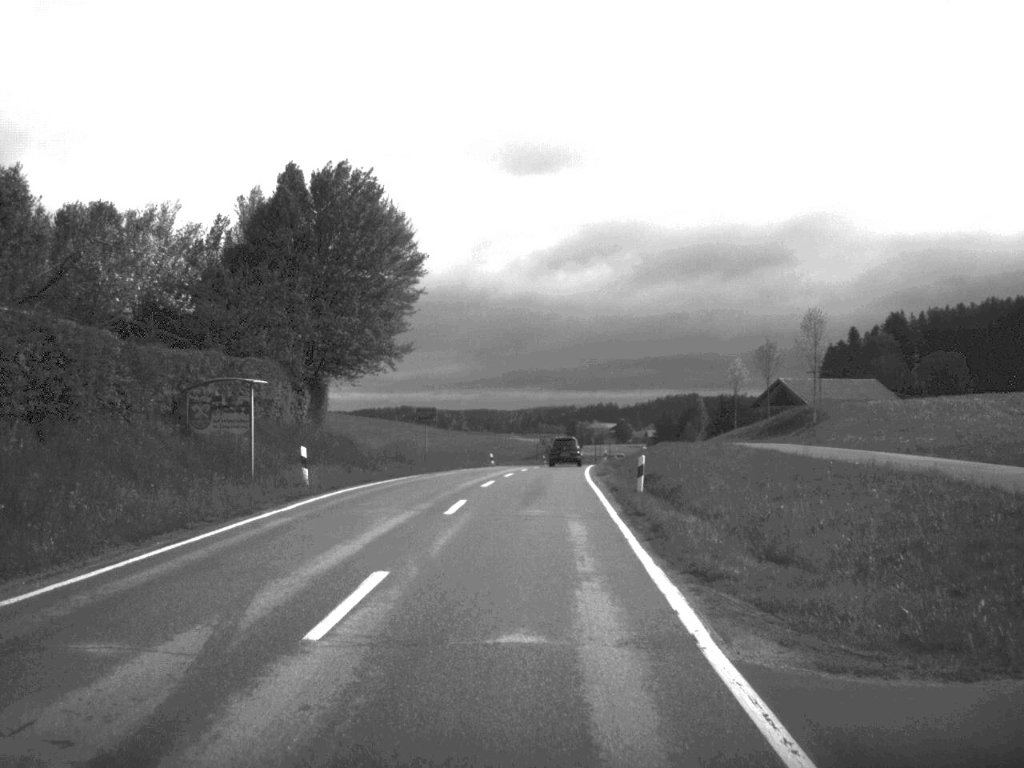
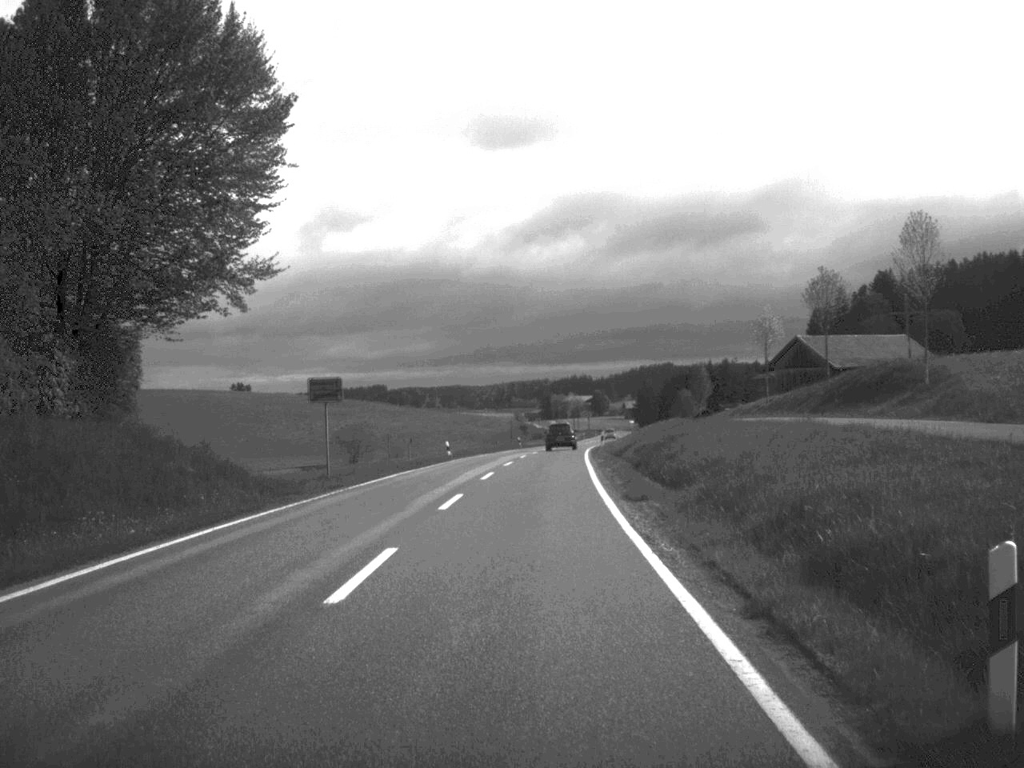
(+0.2, +22.0) m; +1°
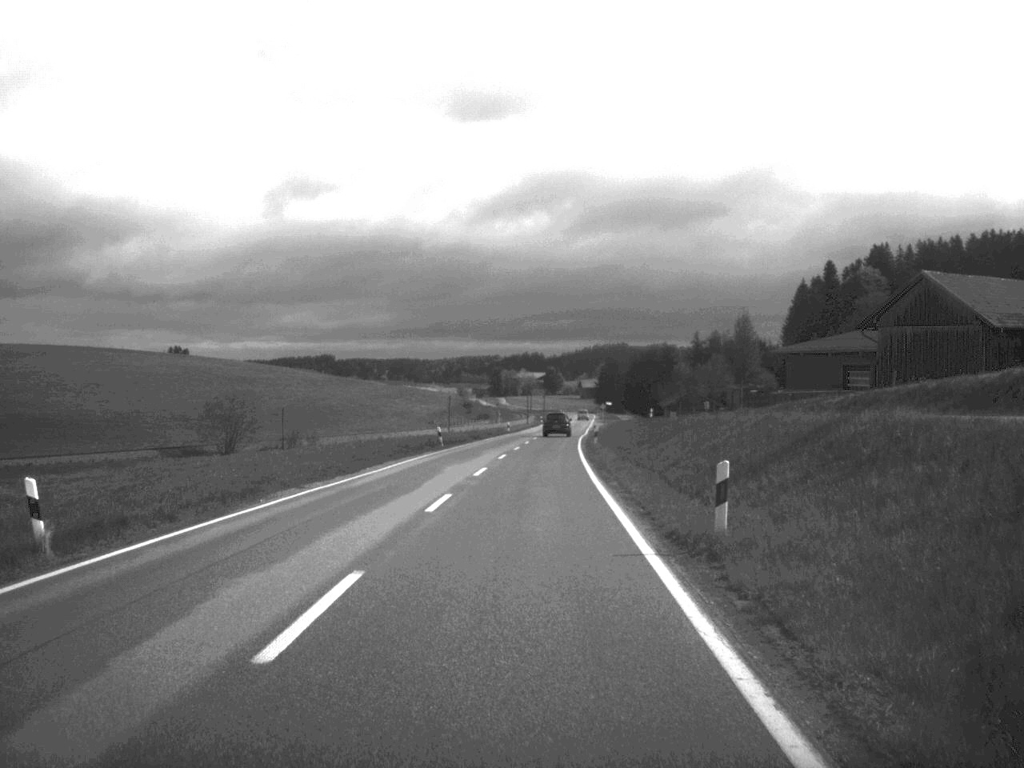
(+0.9, +47.4) m; +2°
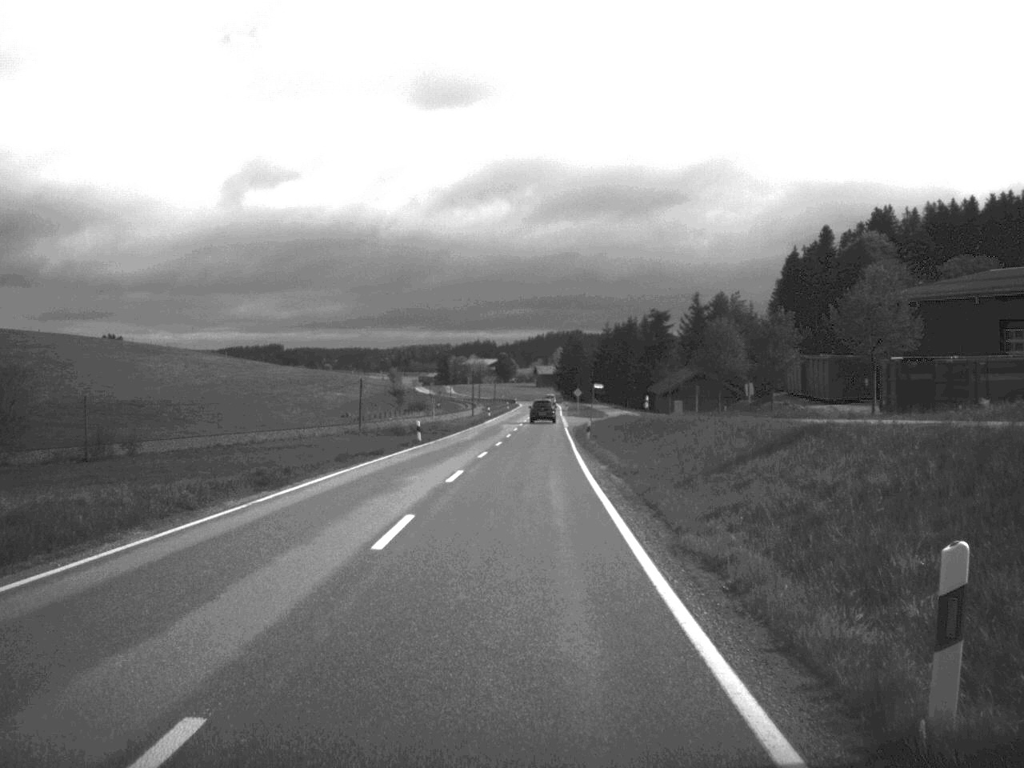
(+1.0, +52.7) m; +2°
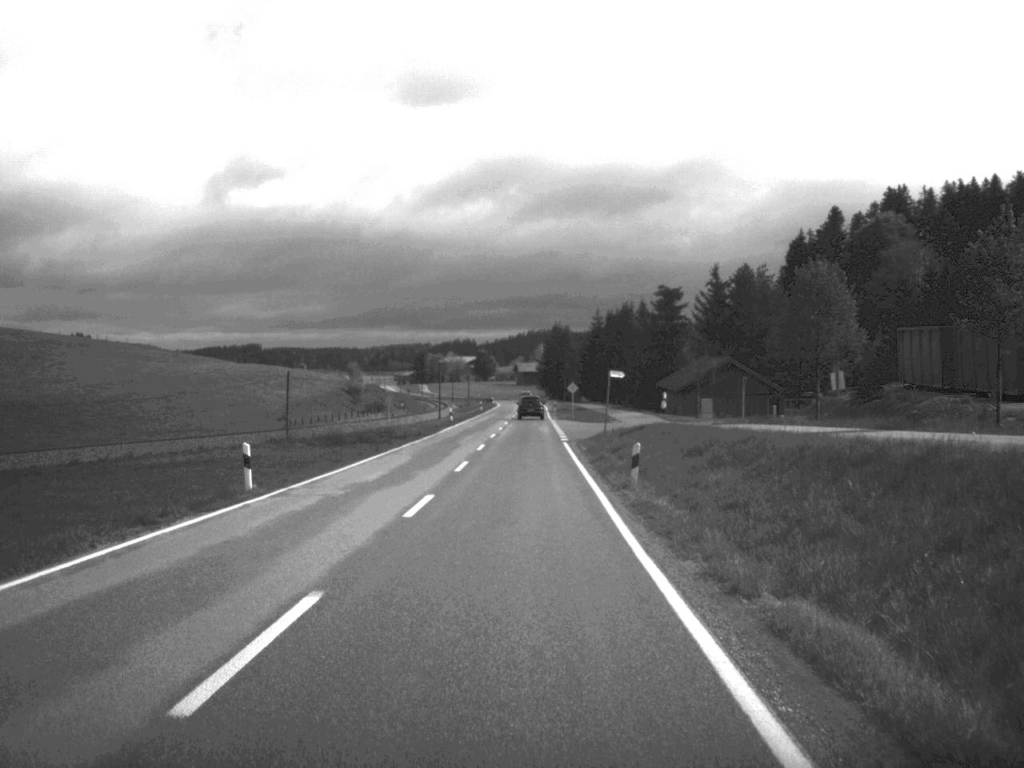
(+0.2, +30.7) m; +1°
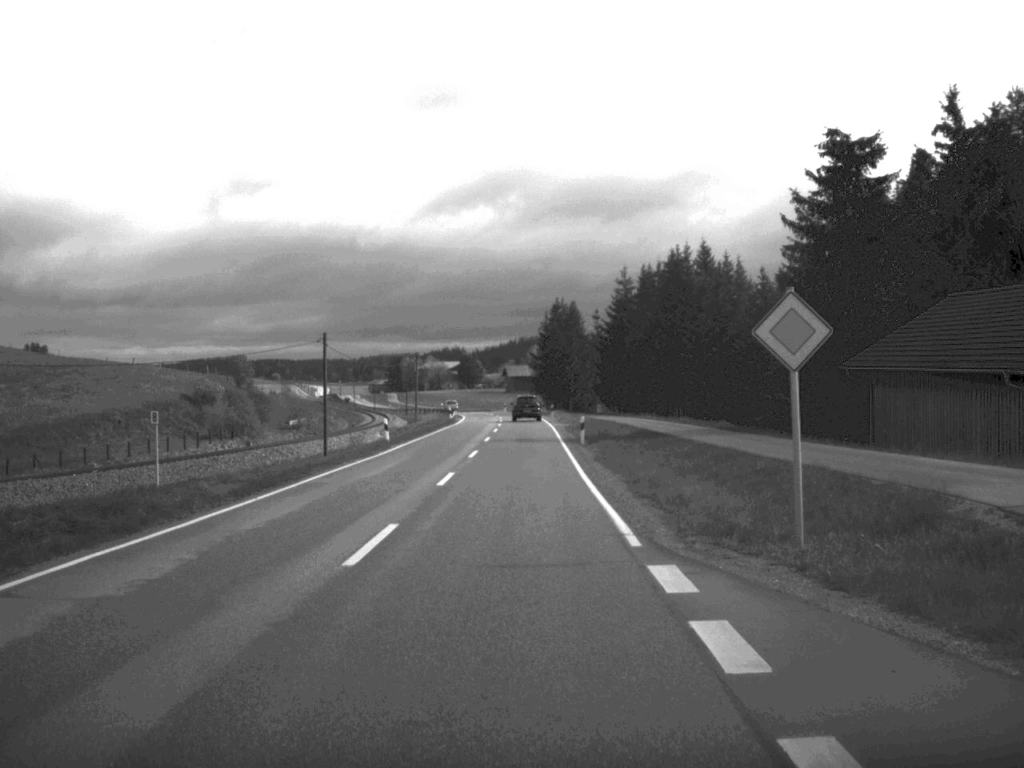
(+0.3, +76.0) m; 0°
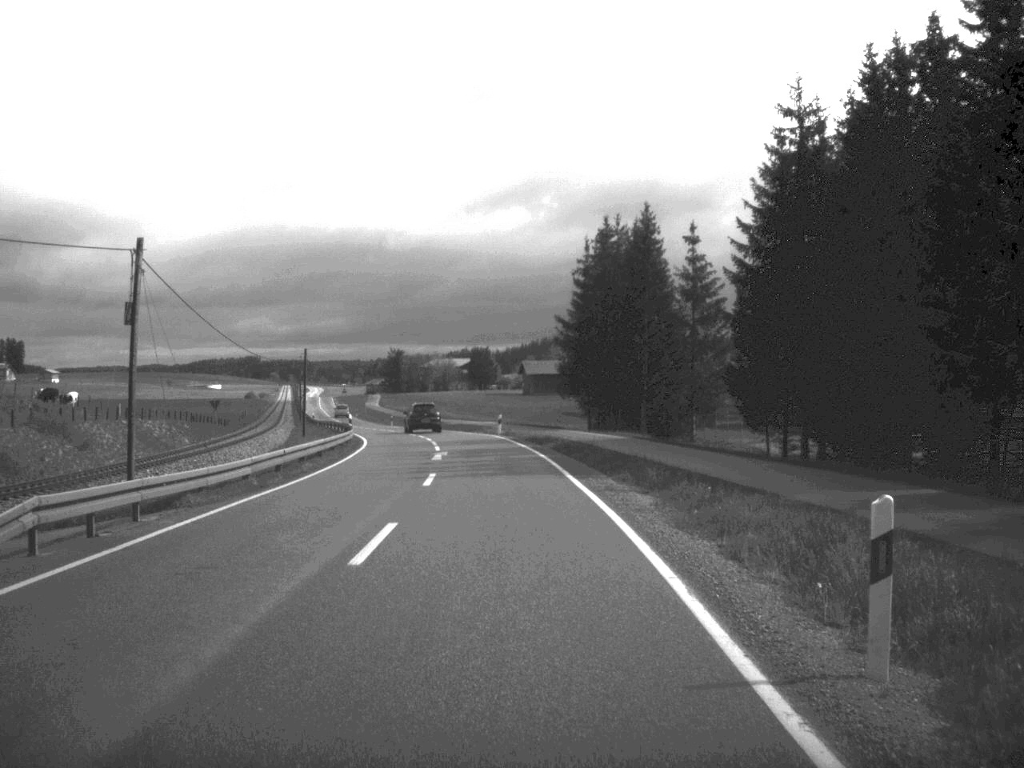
(-0.1, +82.3) m; -1°
